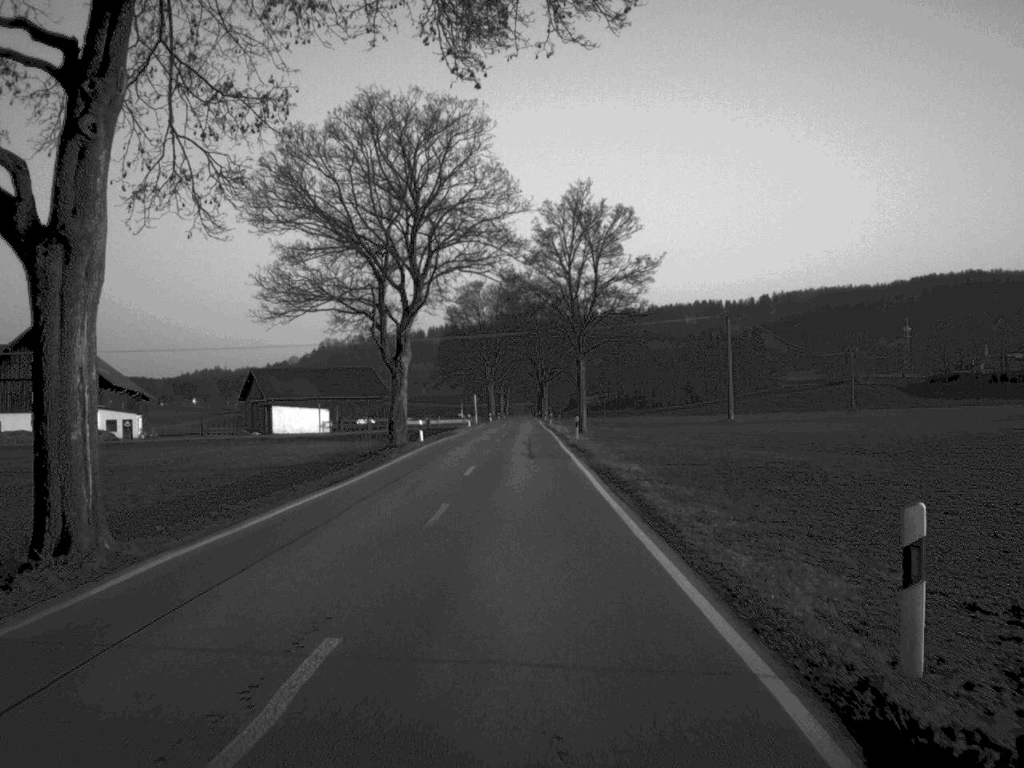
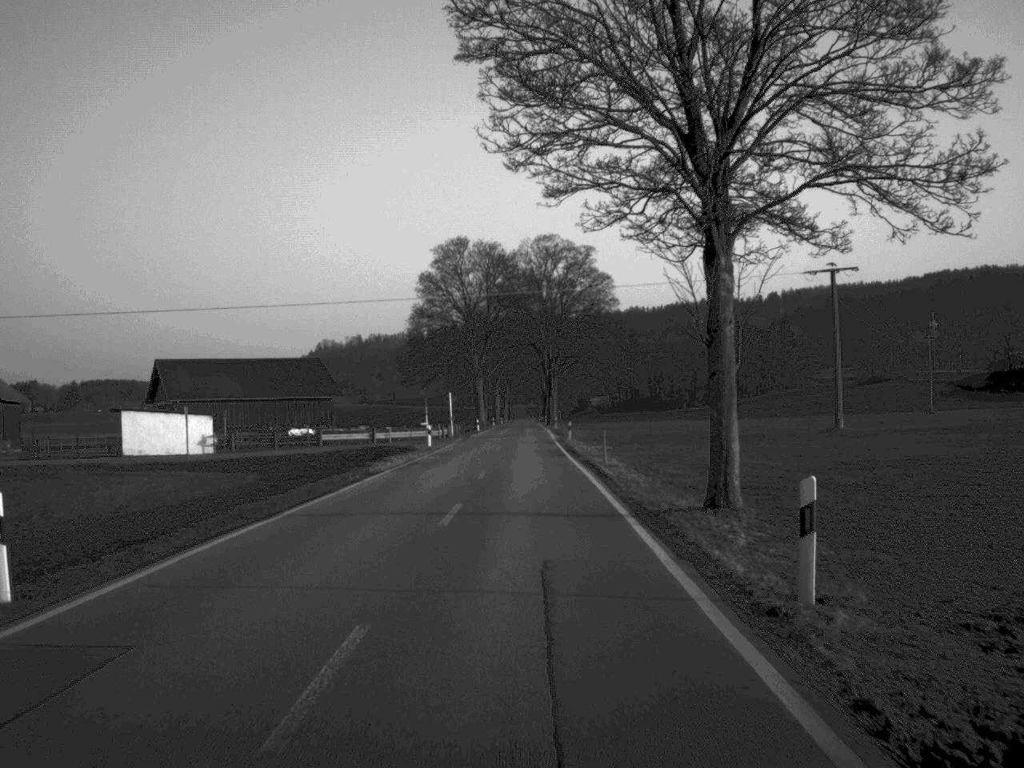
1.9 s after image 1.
(0.0, +45.6) m; 0°
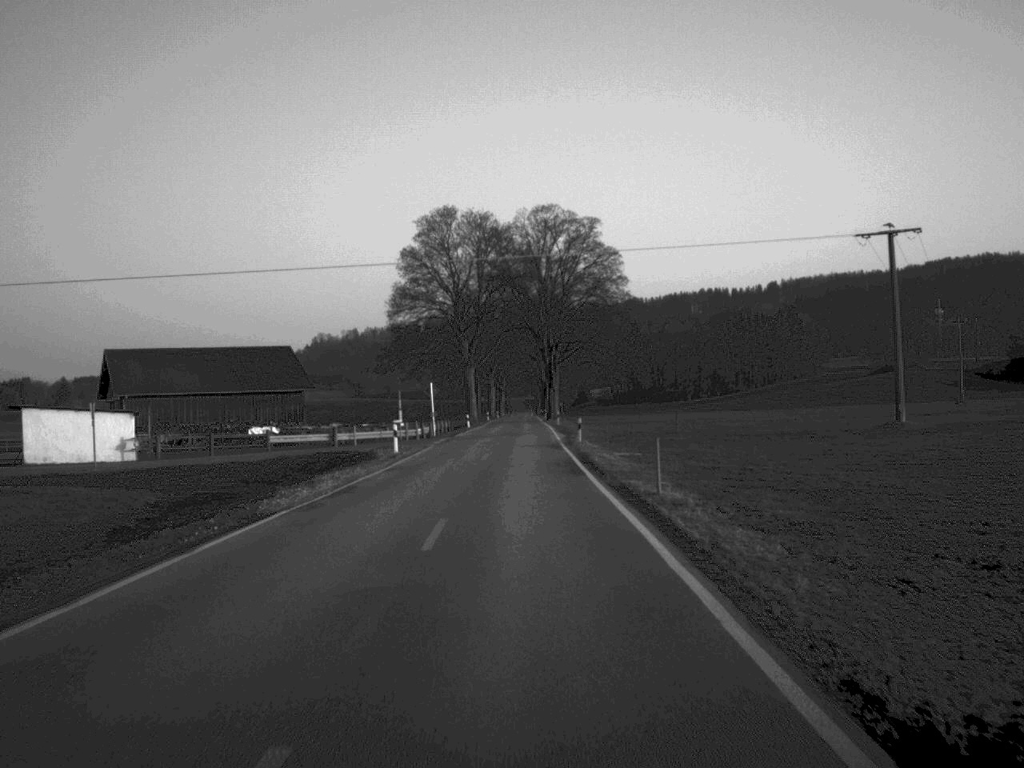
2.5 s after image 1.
(0.0, +15.0) m; 0°
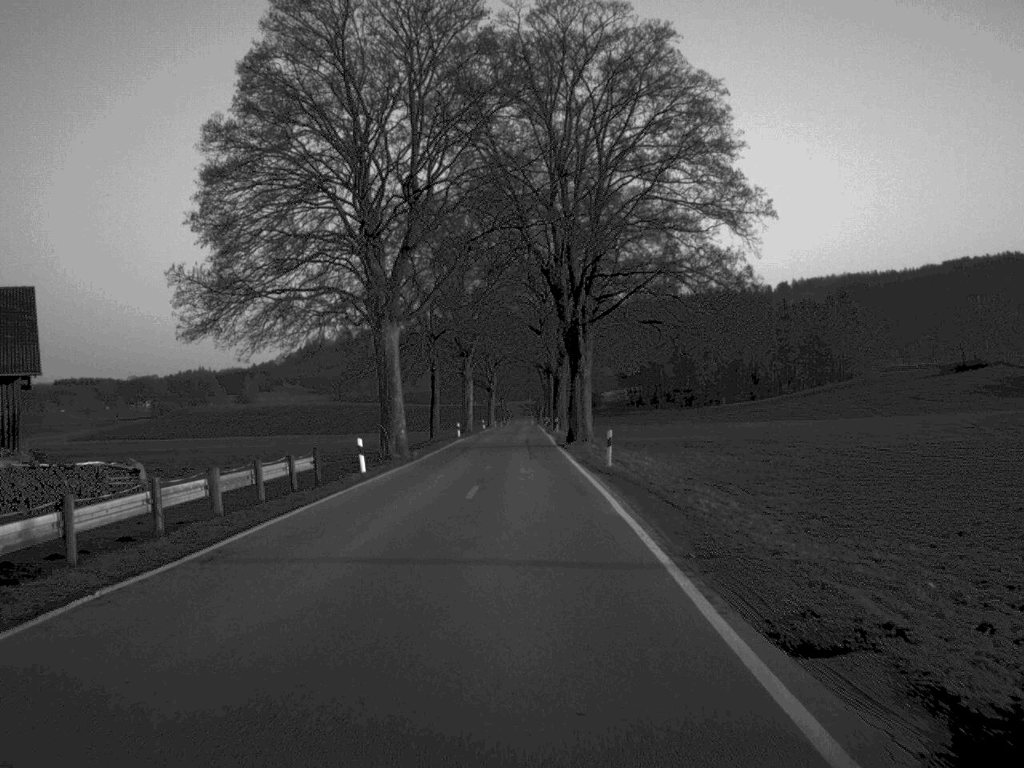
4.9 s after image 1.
(+0.1, +61.6) m; 0°
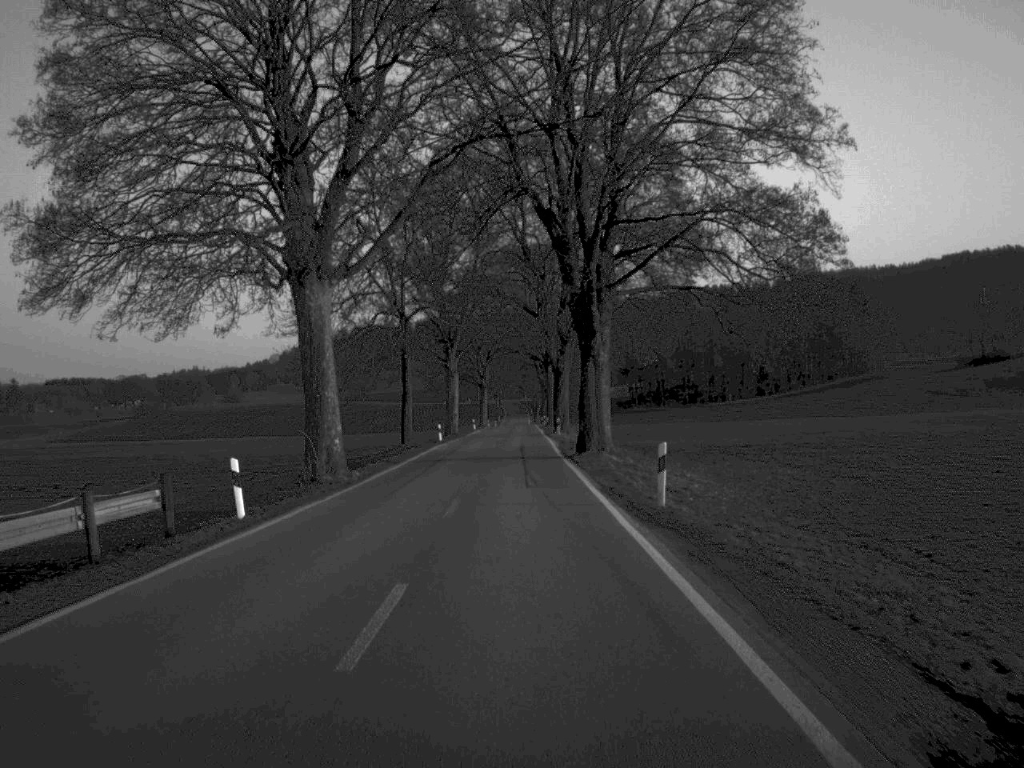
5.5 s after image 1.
(0.0, +14.7) m; 0°
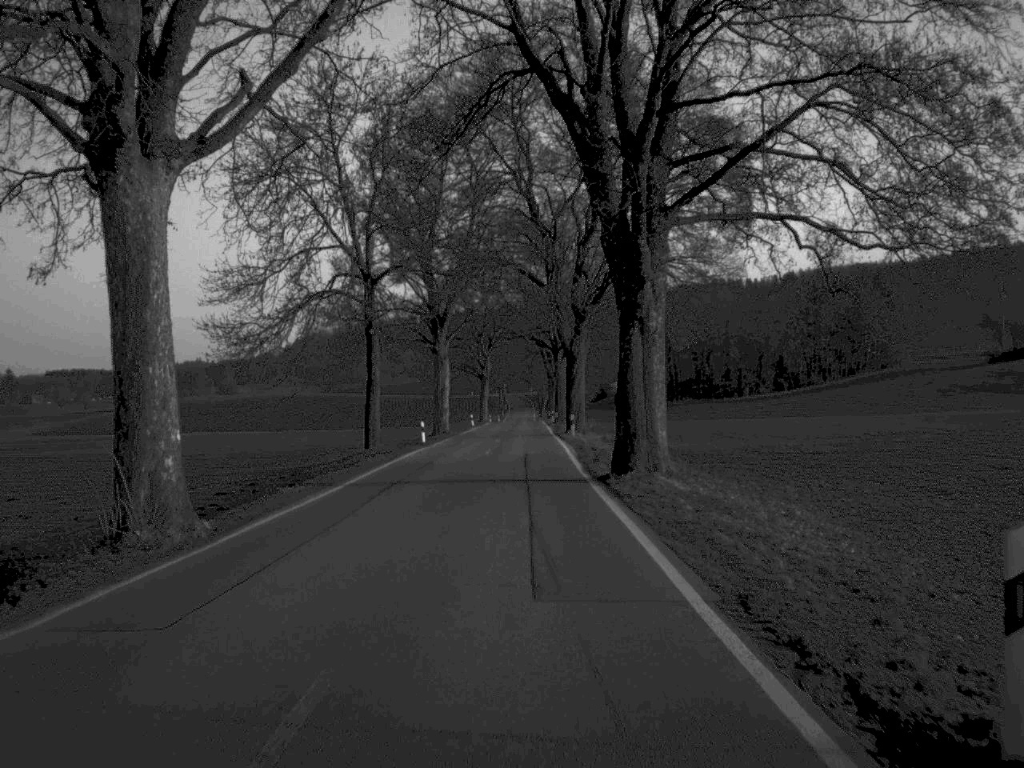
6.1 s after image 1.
(0.0, +14.8) m; 0°
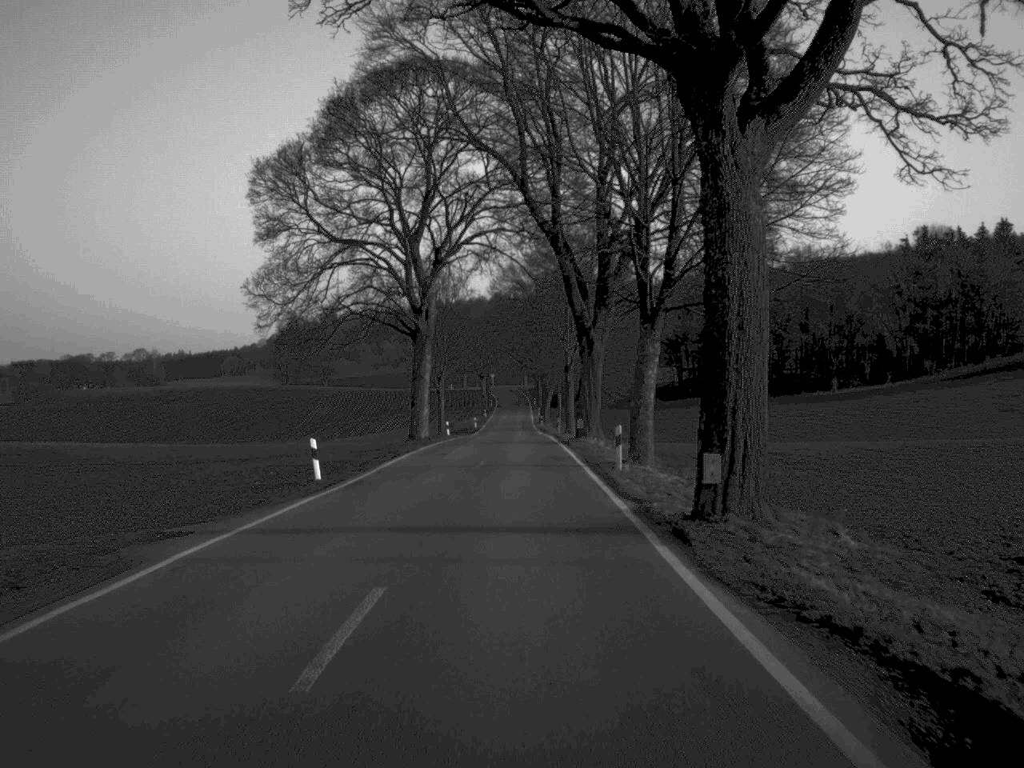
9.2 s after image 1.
(0.0, +78.8) m; 0°
